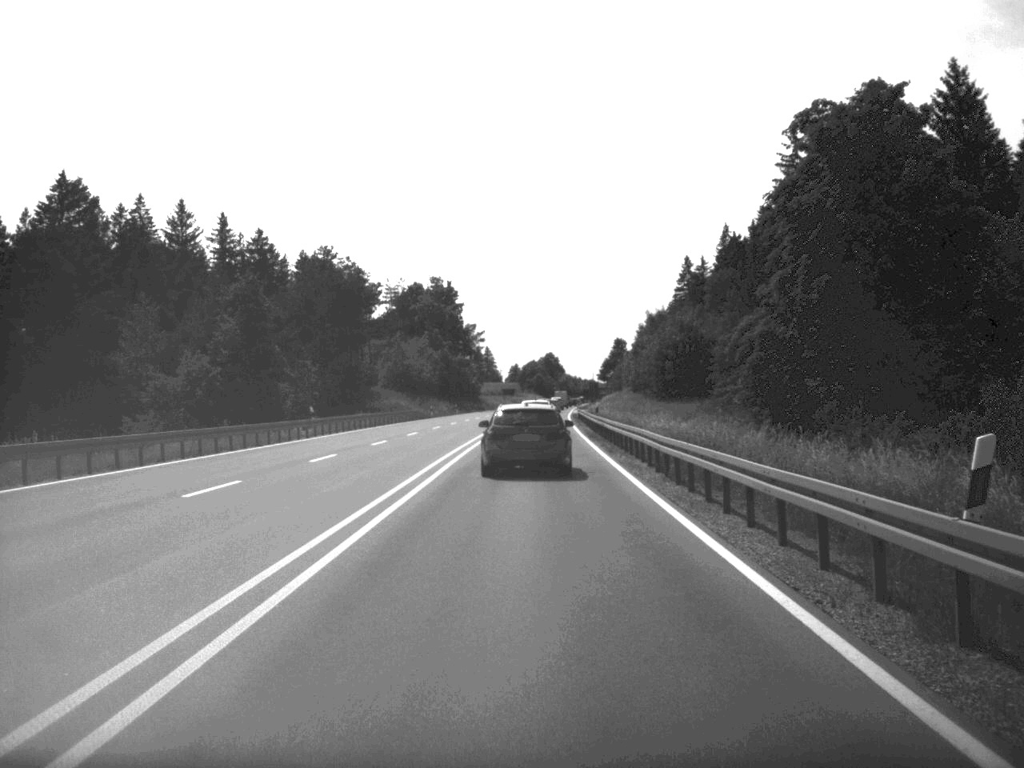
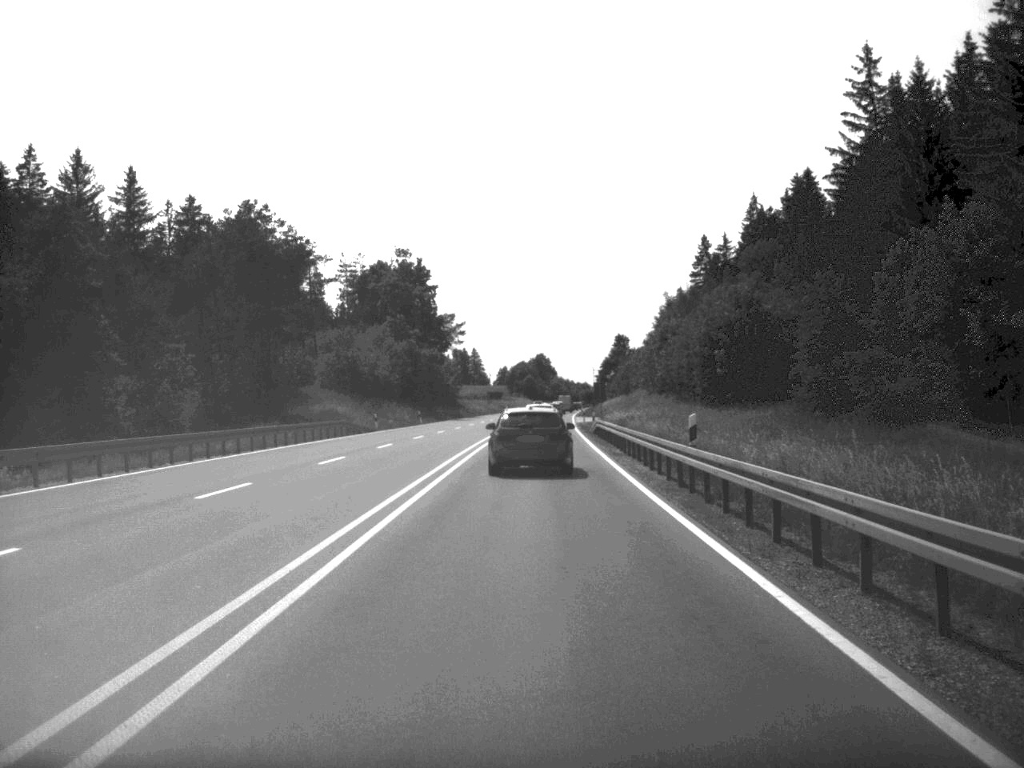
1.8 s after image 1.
(+0.1, +35.0) m; 0°
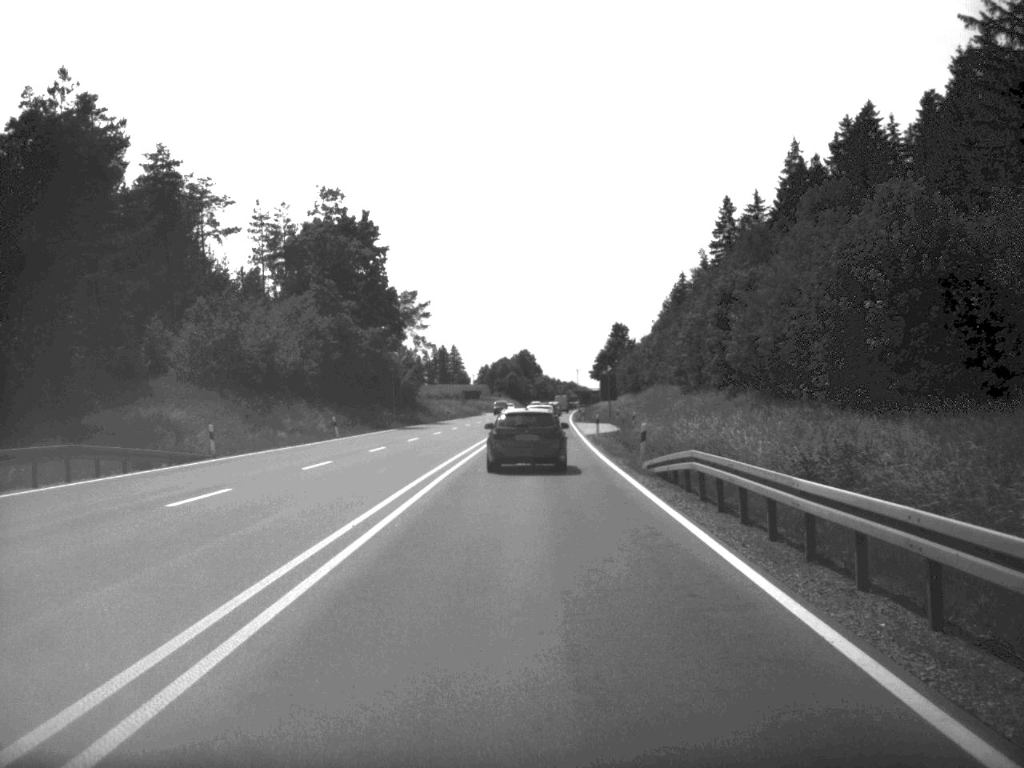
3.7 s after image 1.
(+0.2, +37.4) m; +1°
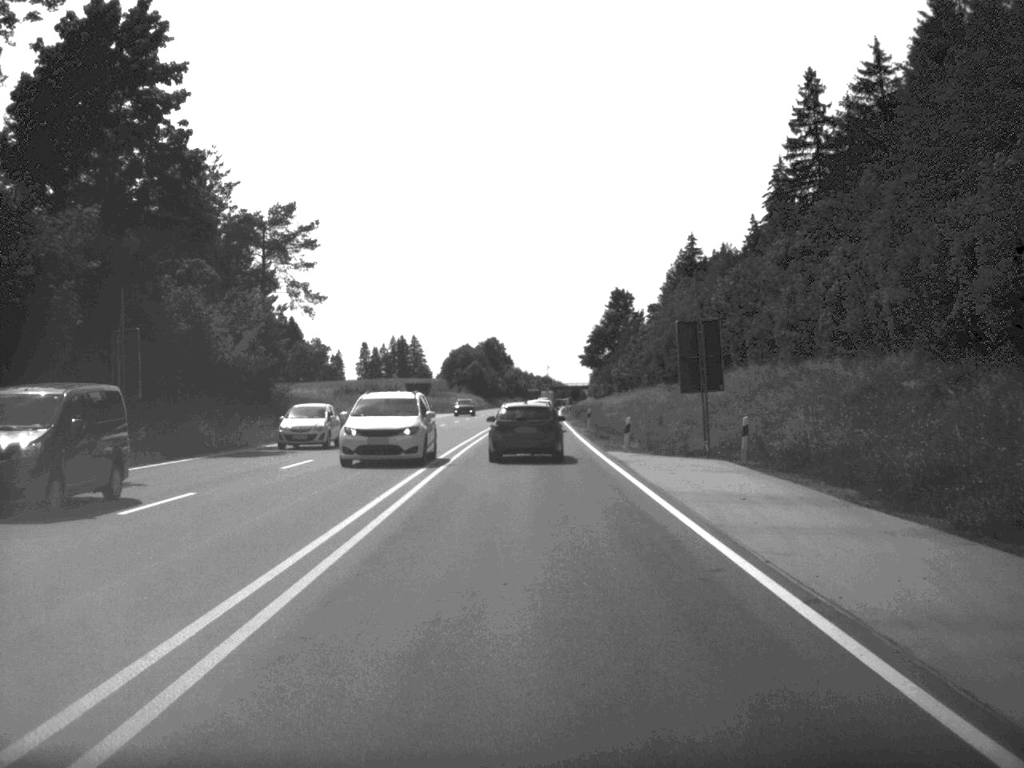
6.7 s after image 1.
(+0.6, +61.3) m; +1°
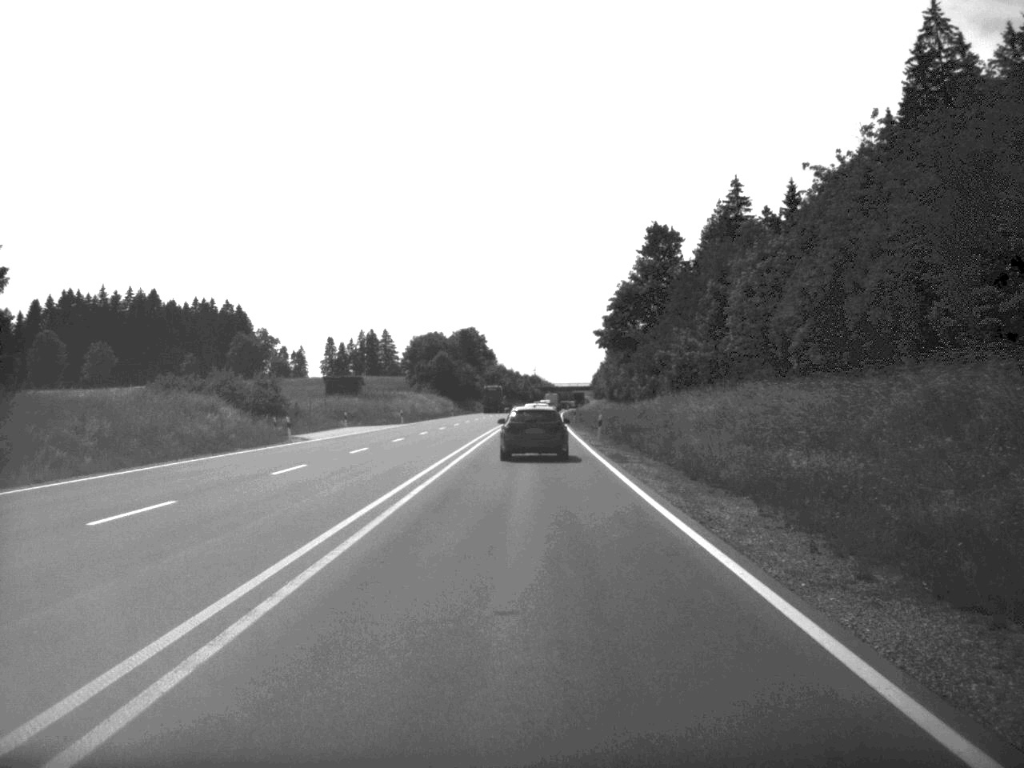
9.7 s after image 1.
(+0.3, +60.3) m; +1°
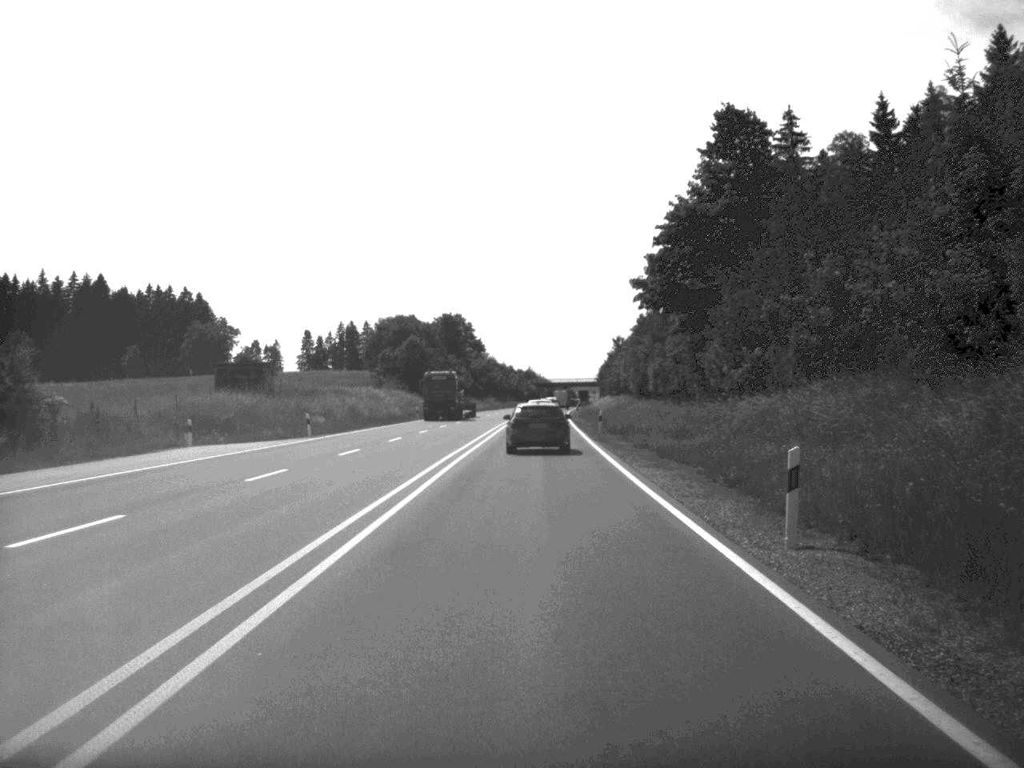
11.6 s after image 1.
(+0.1, +38.5) m; 0°
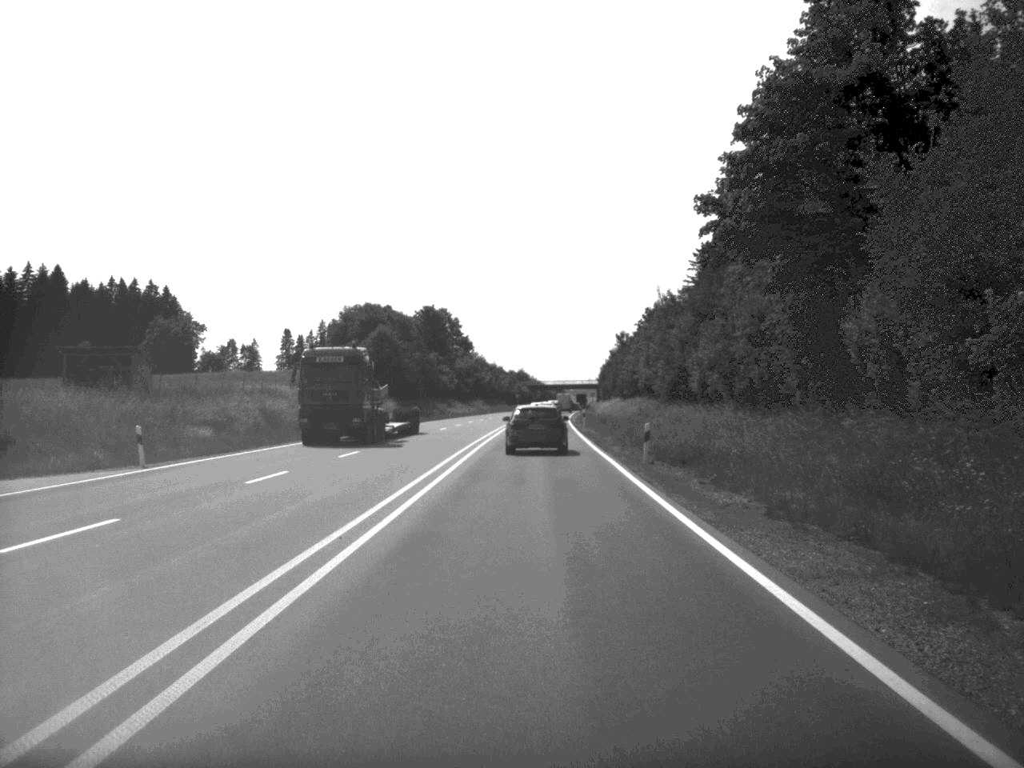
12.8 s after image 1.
(+0.1, +23.9) m; 0°
